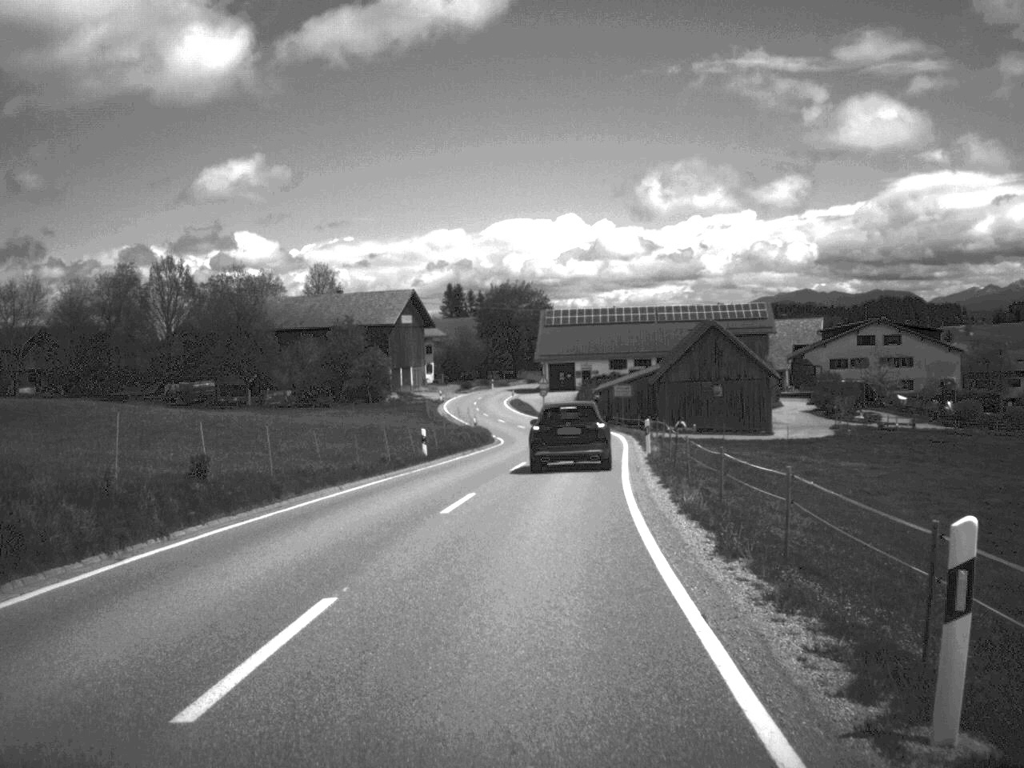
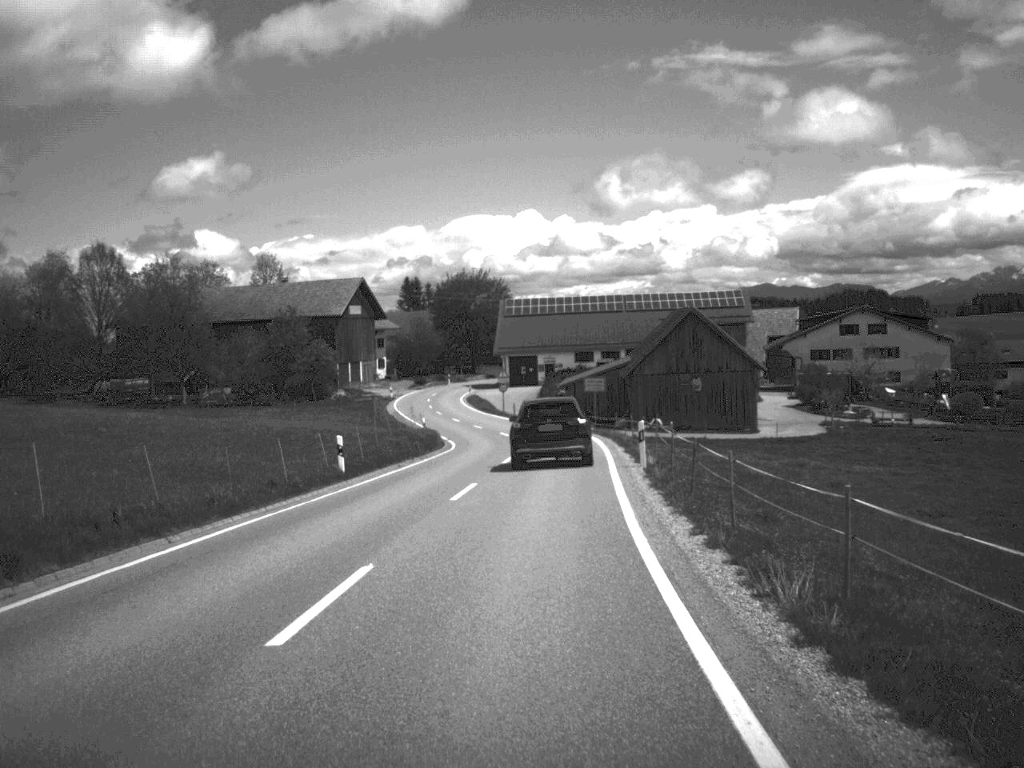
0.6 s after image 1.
(+0.1, +9.8) m; +2°
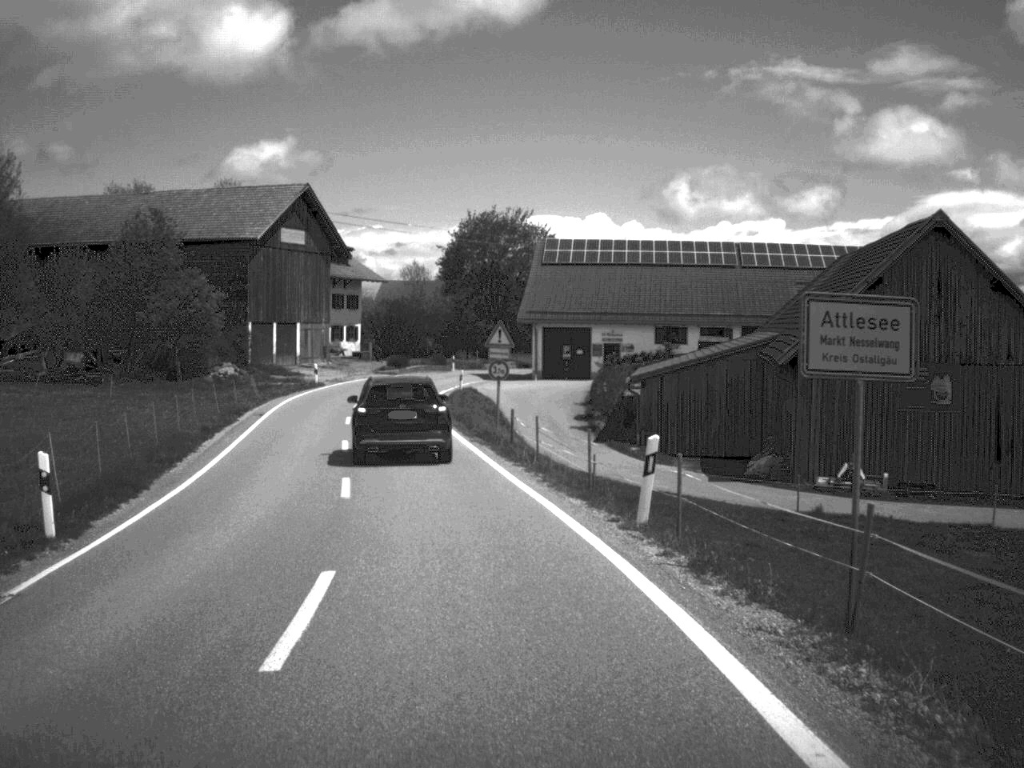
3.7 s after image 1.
(+0.8, +49.6) m; -3°
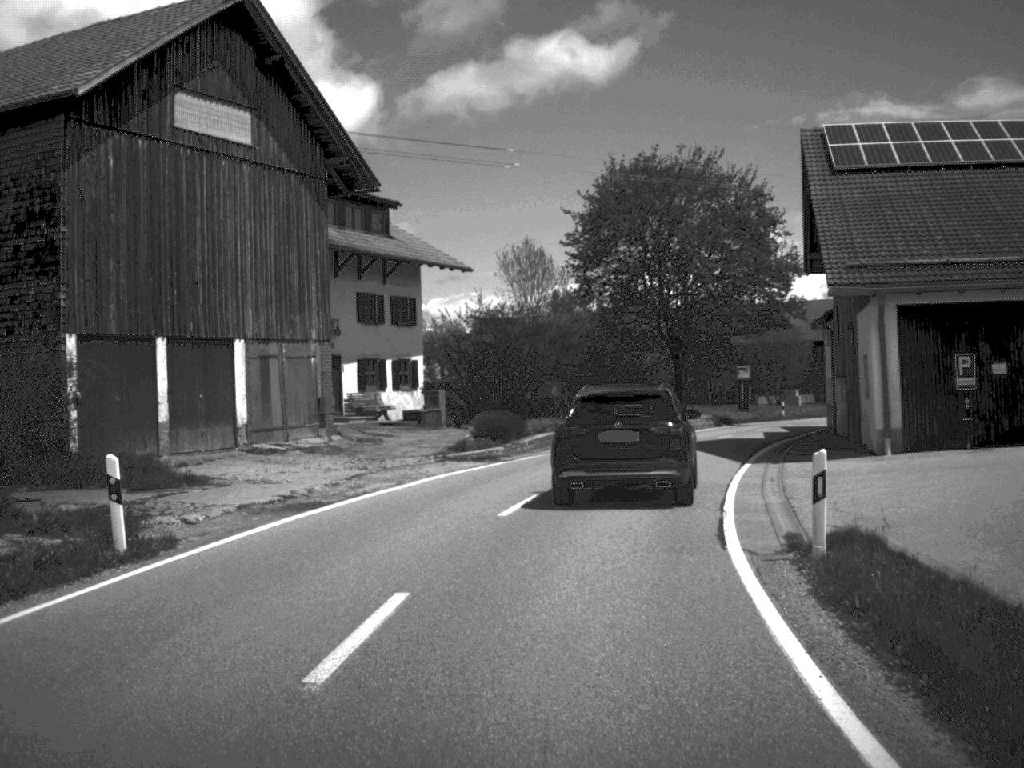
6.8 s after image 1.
(-4.4, +45.7) m; -4°
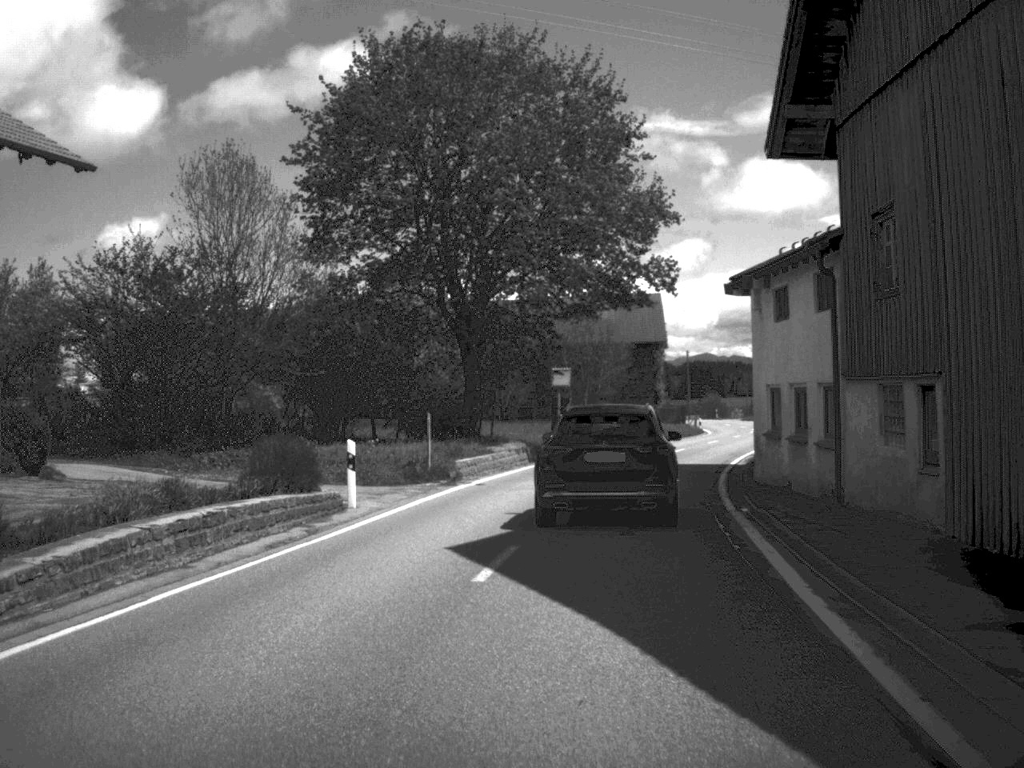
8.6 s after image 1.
(+1.9, +22.5) m; +10°
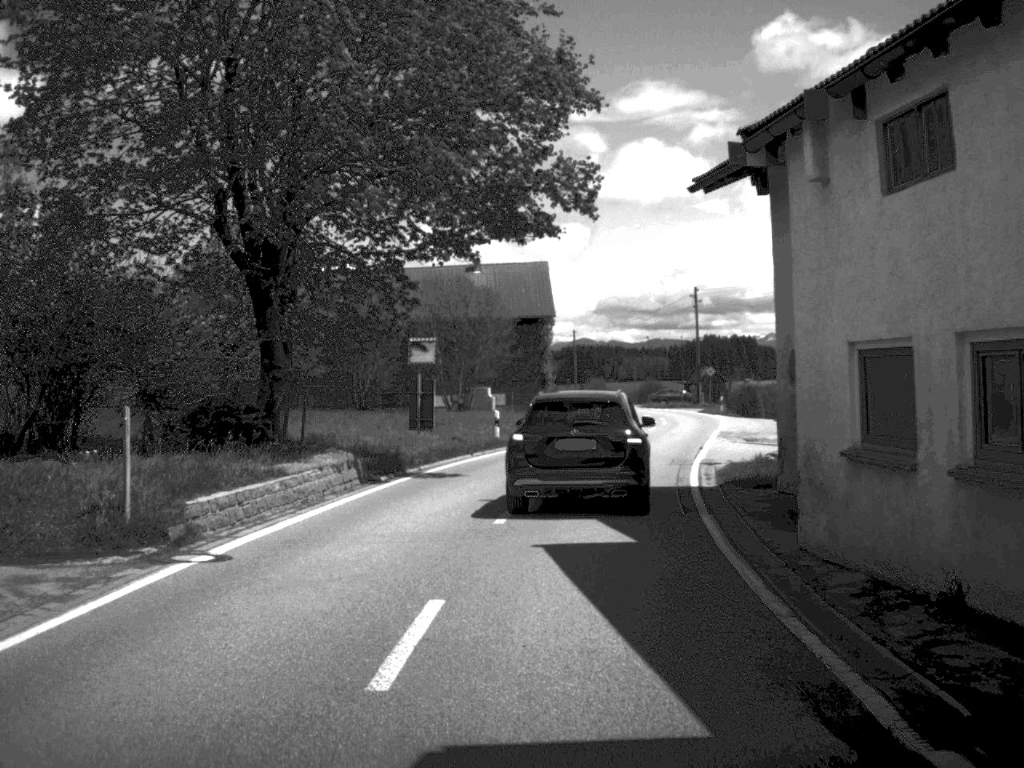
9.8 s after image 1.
(+0.7, +13.8) m; +5°
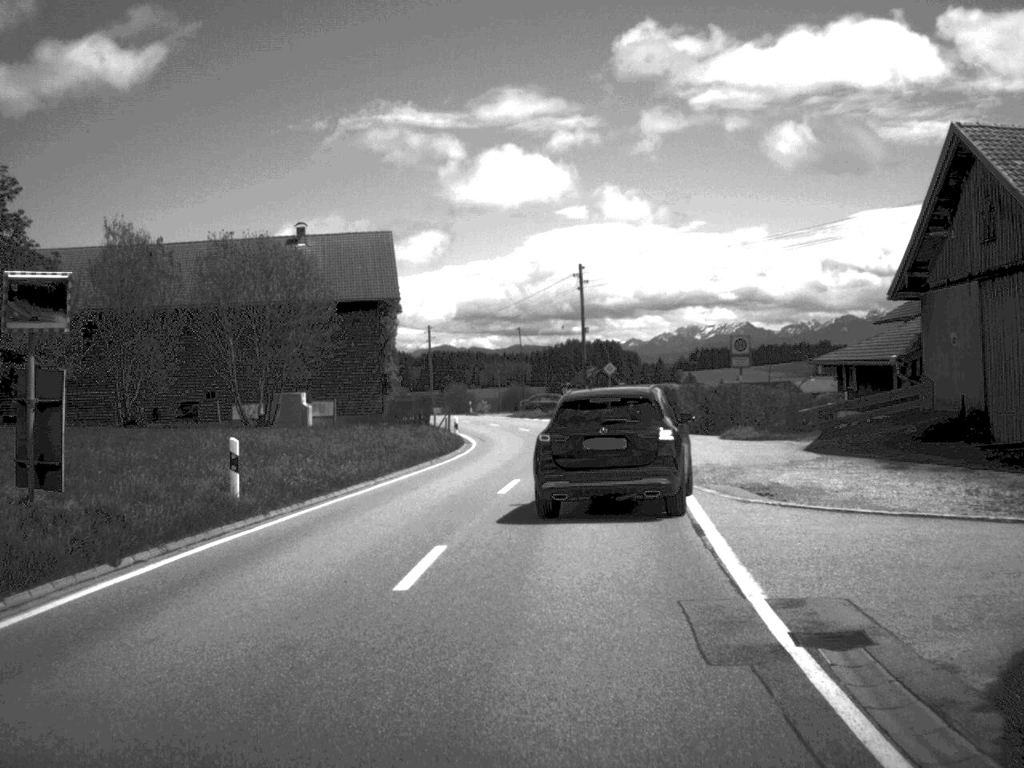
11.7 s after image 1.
(+1.0, +20.0) m; +6°
